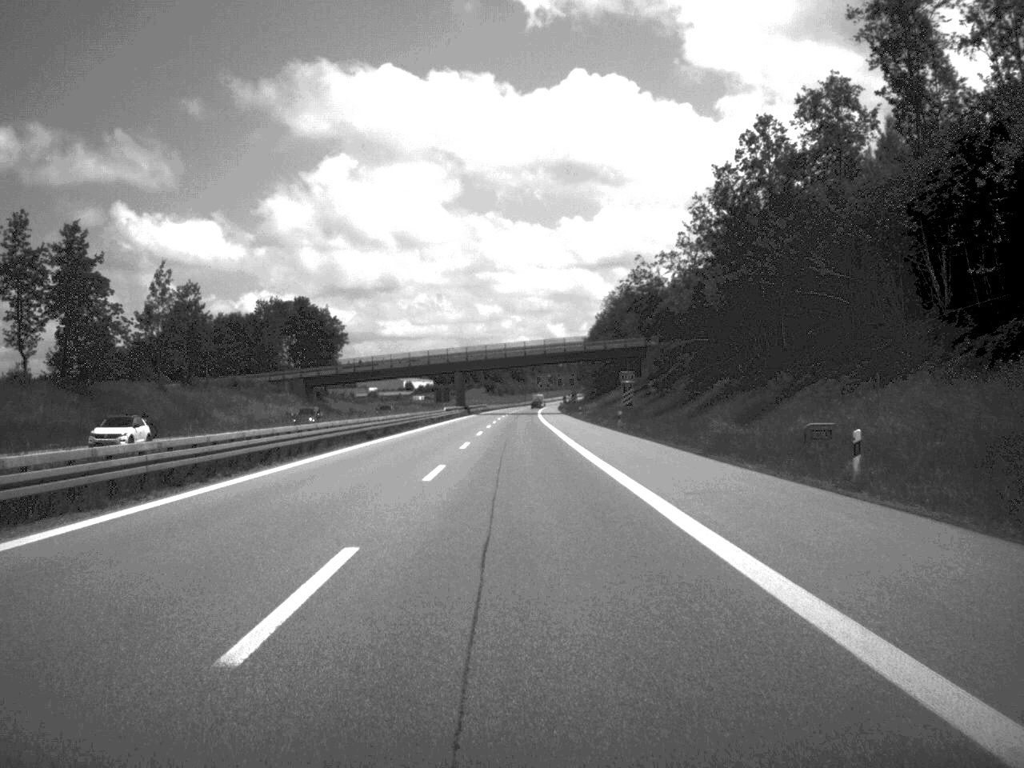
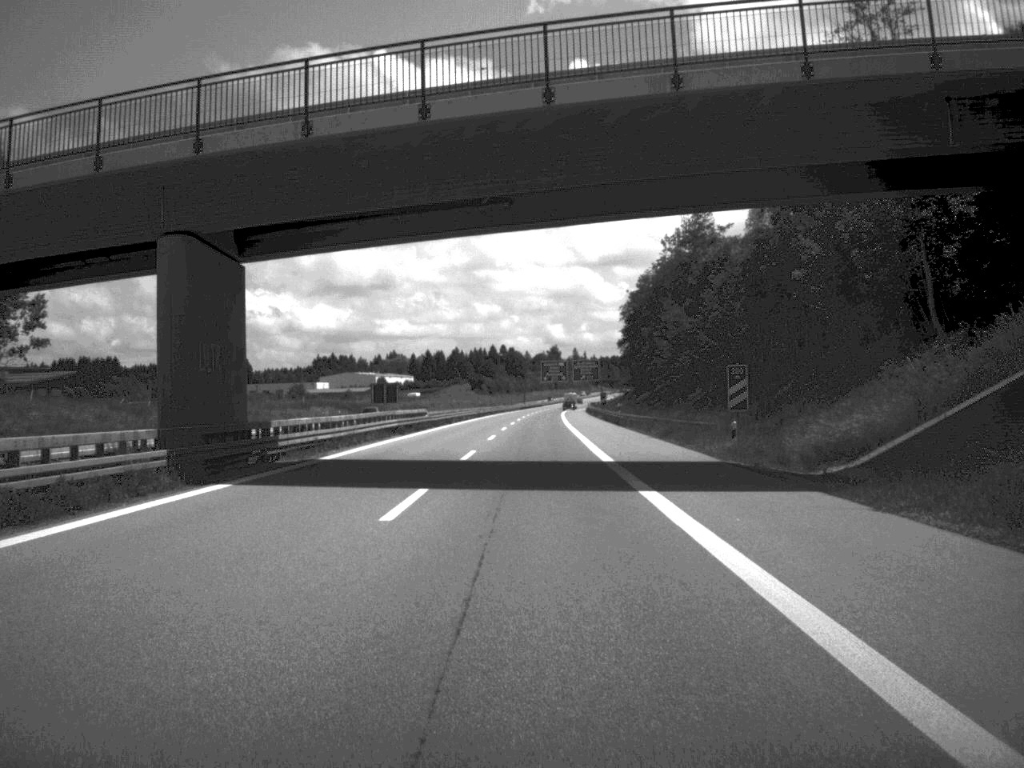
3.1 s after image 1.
(-0.9, +132.6) m; 0°
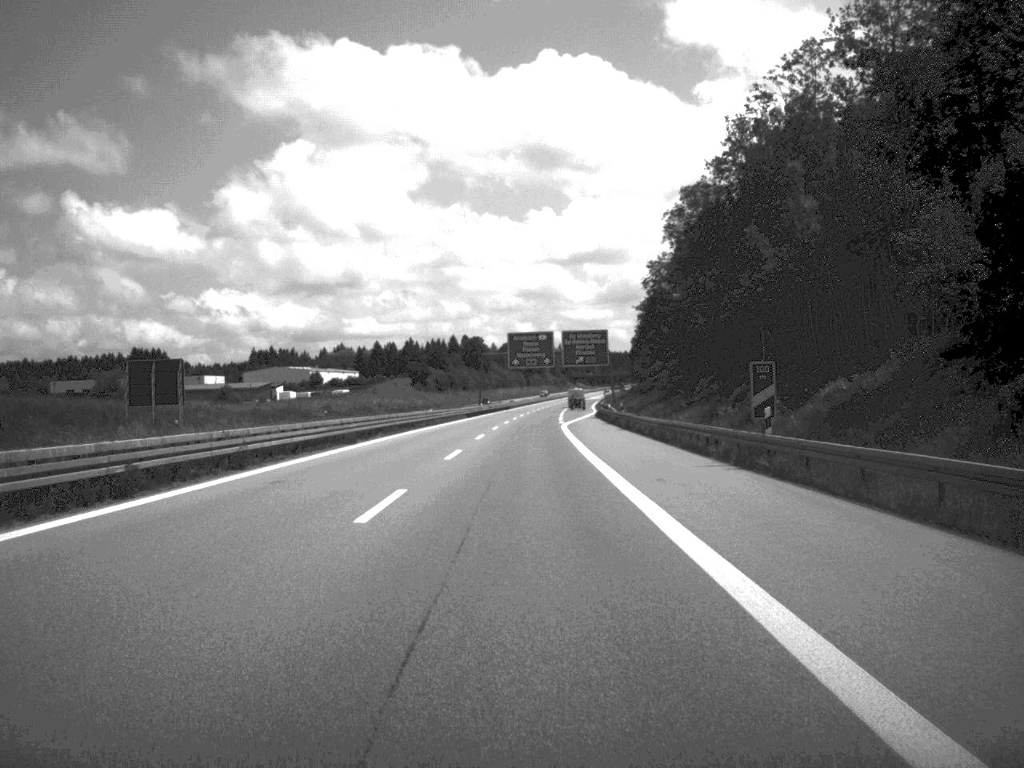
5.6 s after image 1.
(+1.3, +106.6) m; +1°
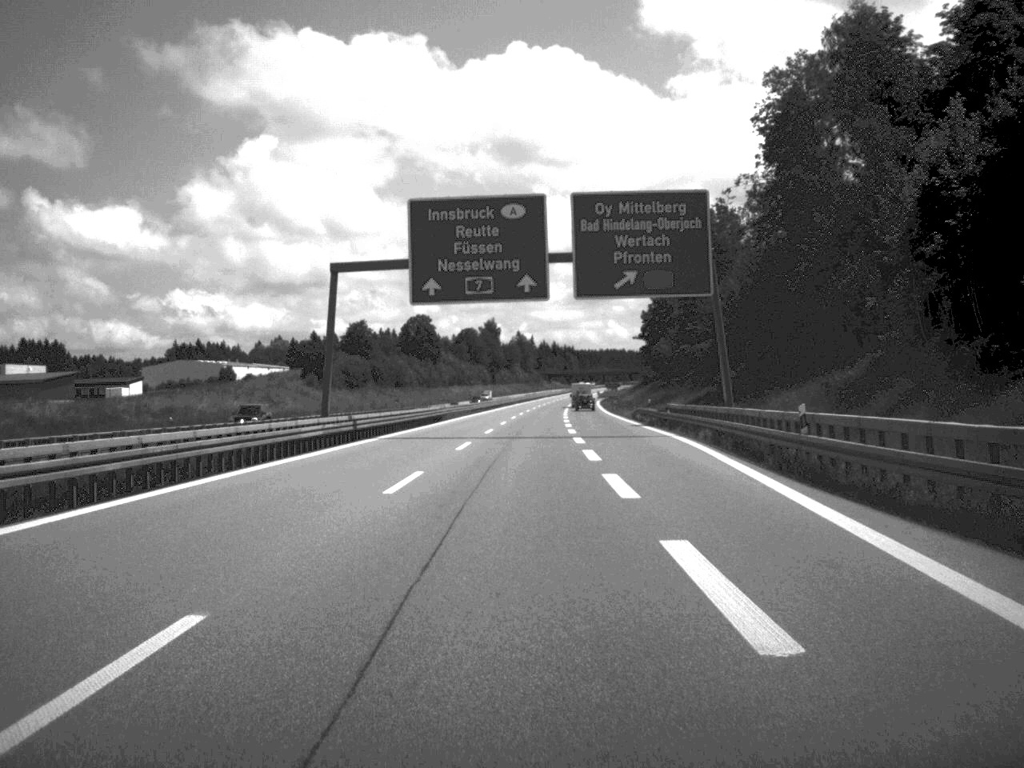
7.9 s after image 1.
(+1.1, +101.6) m; +1°
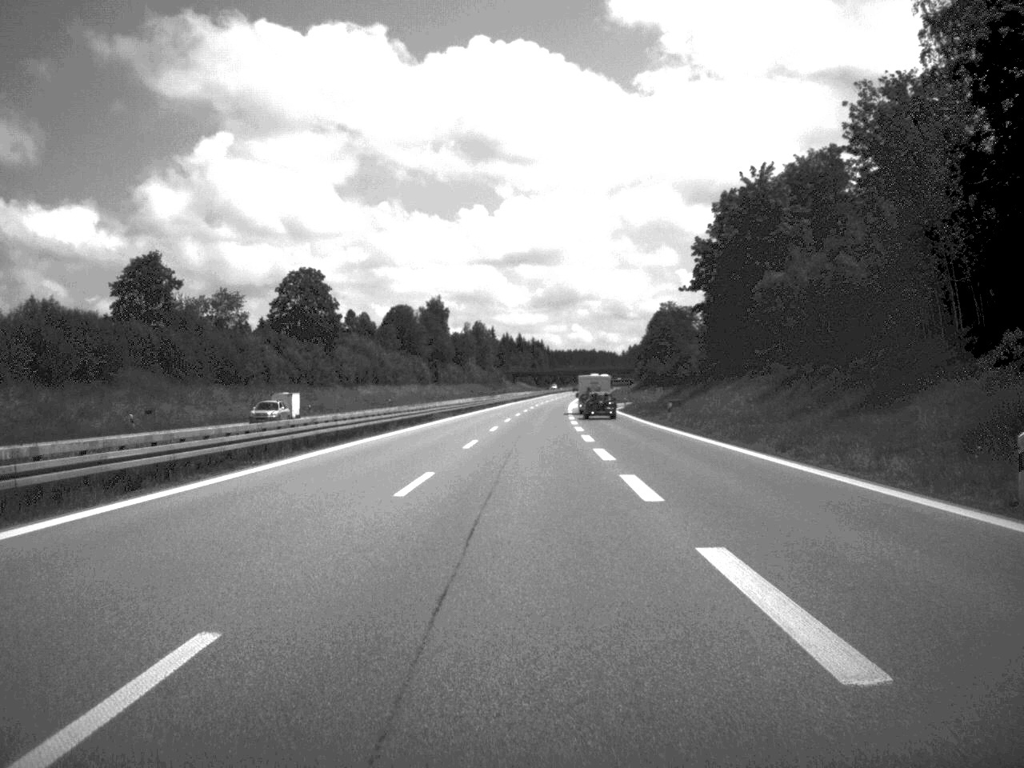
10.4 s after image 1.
(+1.4, +106.9) m; +1°
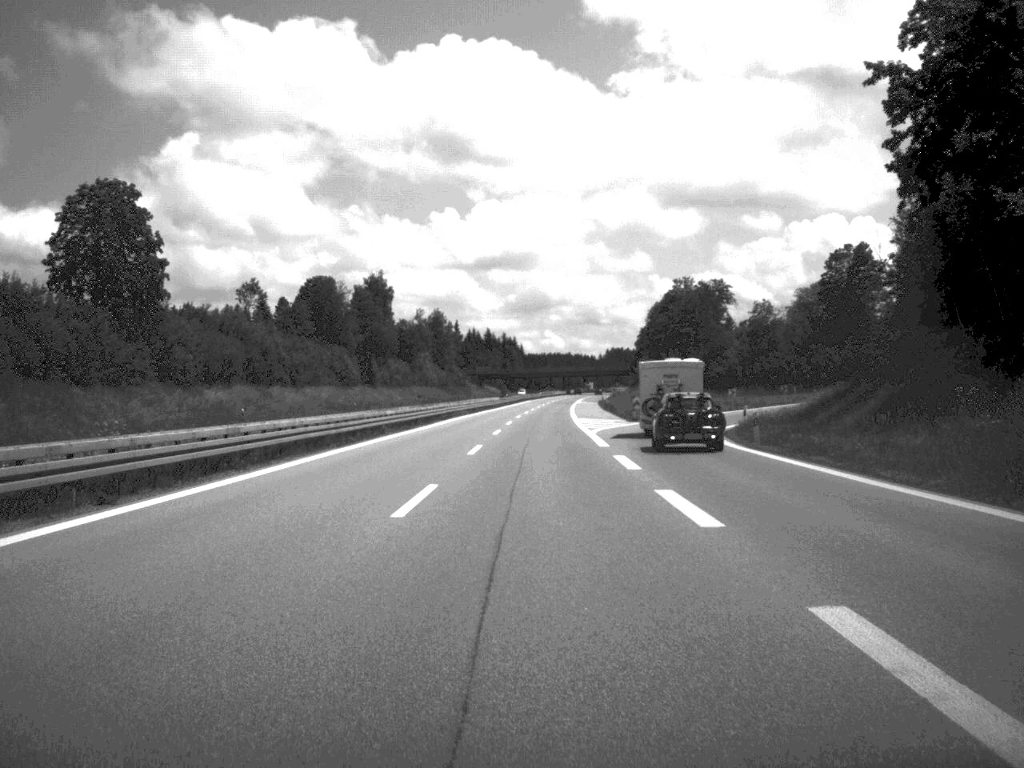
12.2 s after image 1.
(+0.6, +74.2) m; +1°
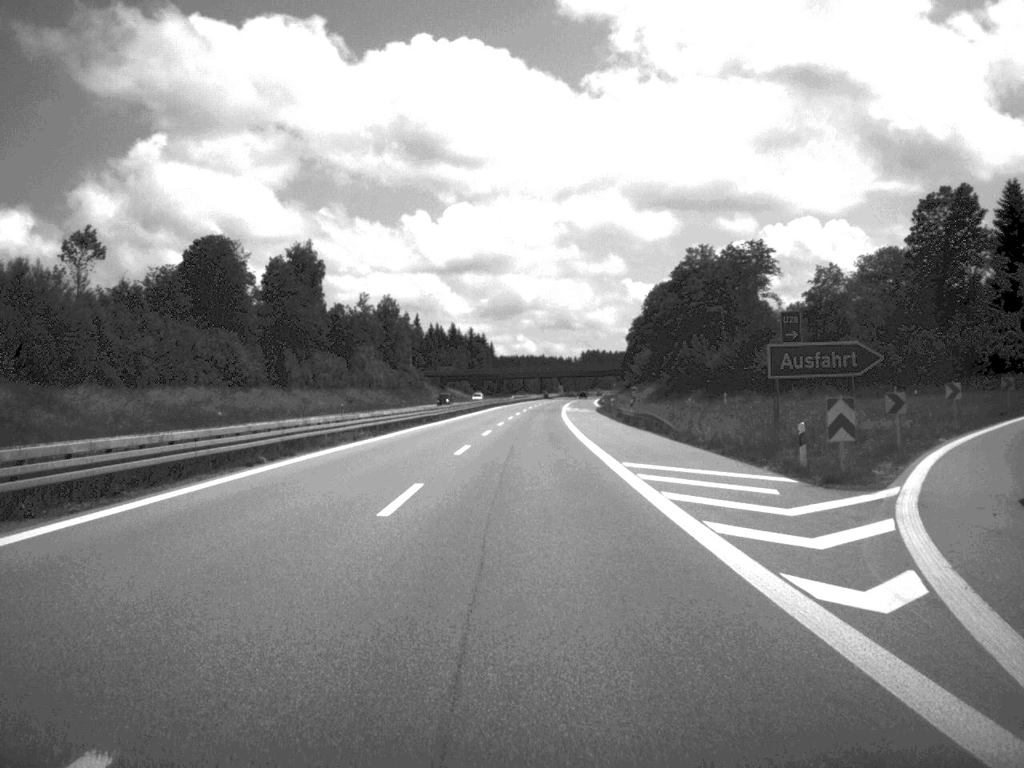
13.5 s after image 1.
(+0.5, +52.3) m; +1°
